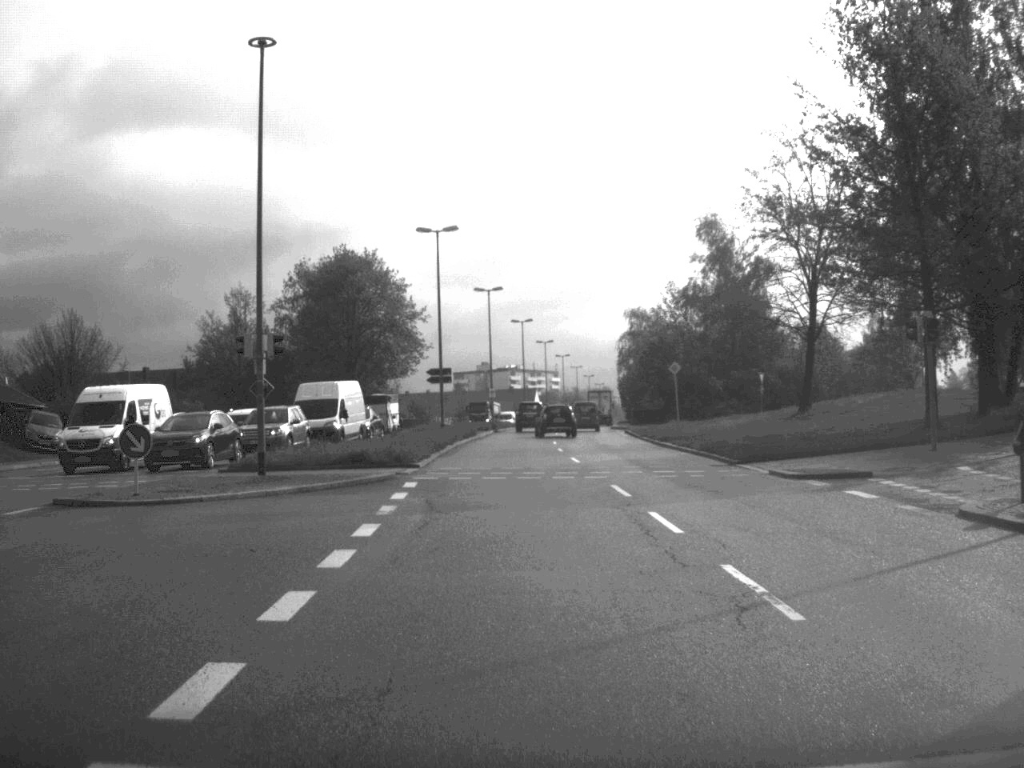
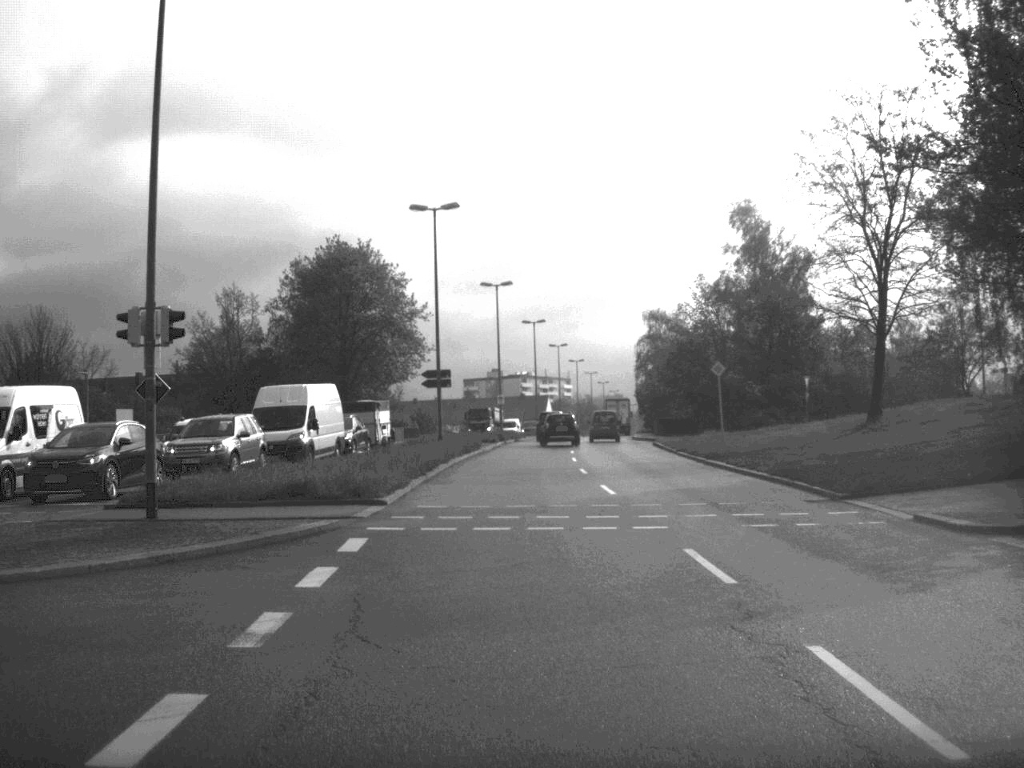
(0.0, +9.5) m; -1°
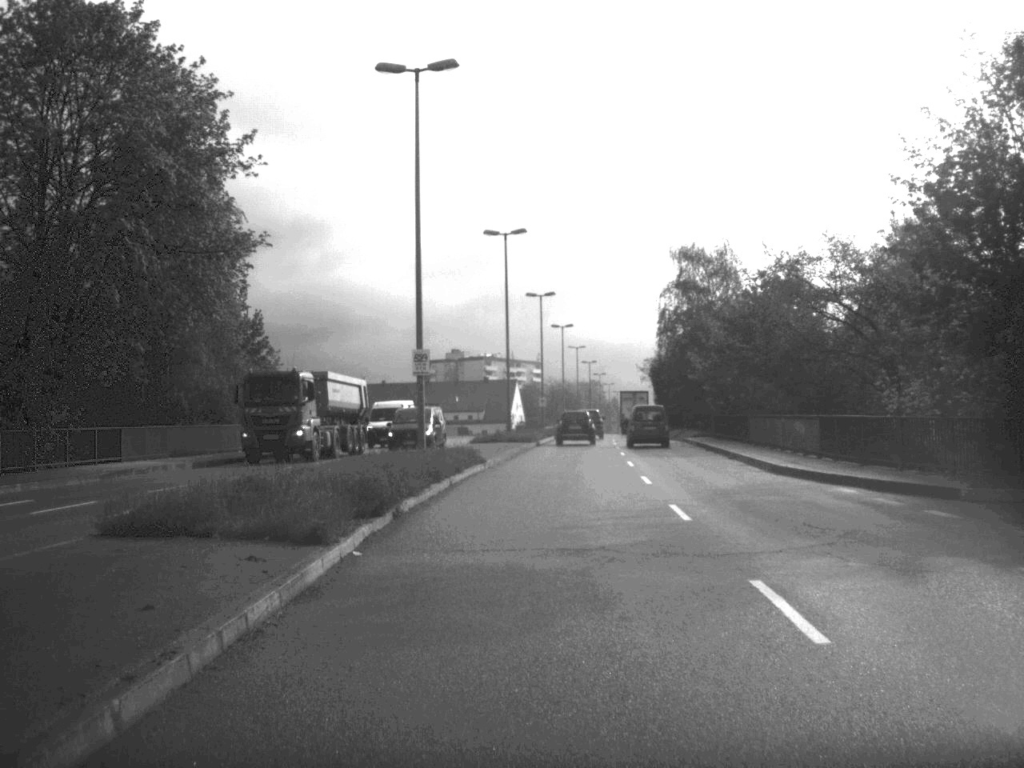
(0.0, +51.2) m; +2°
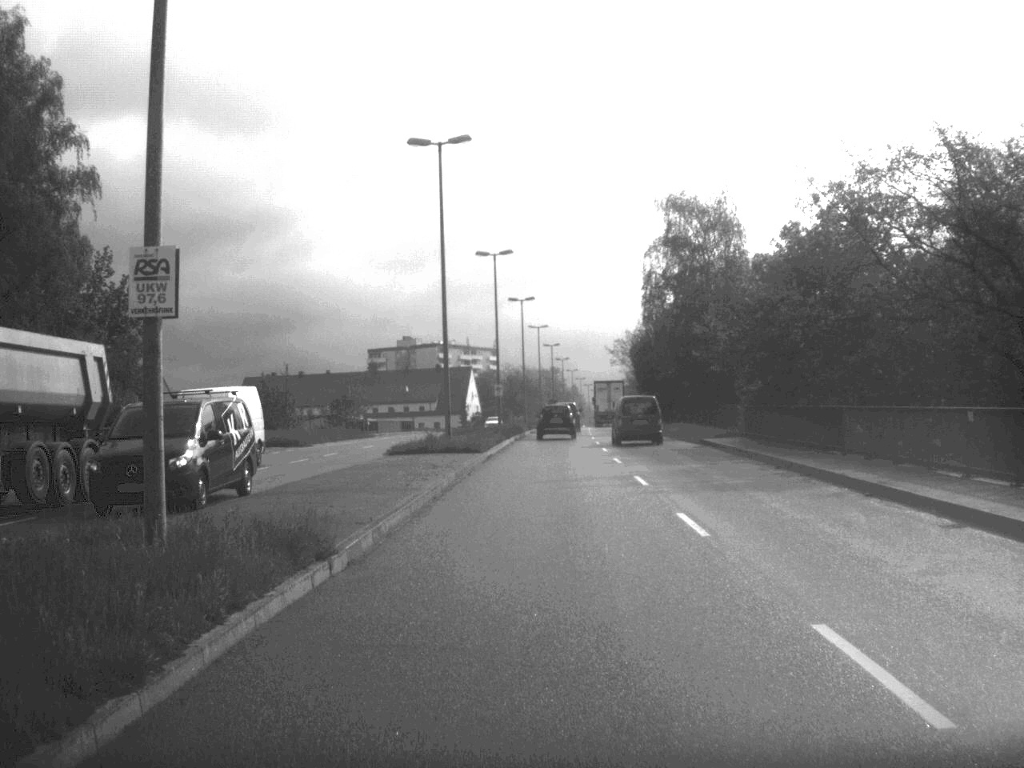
(+0.3, +20.0) m; +2°
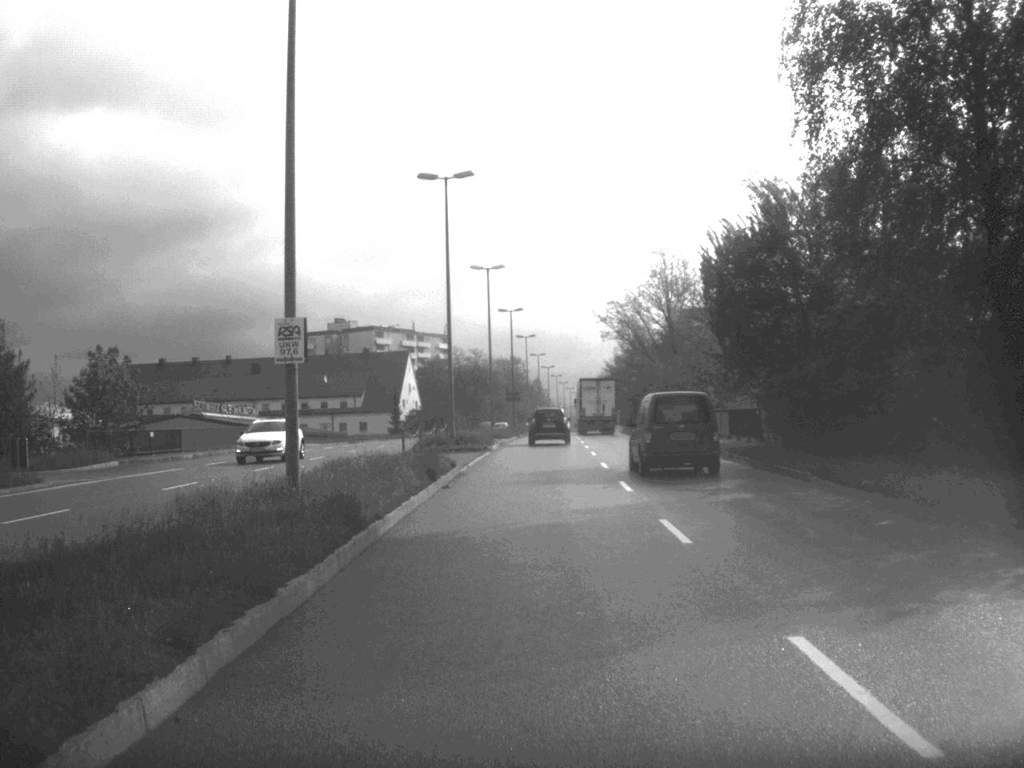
(+1.0, +53.4) m; +2°
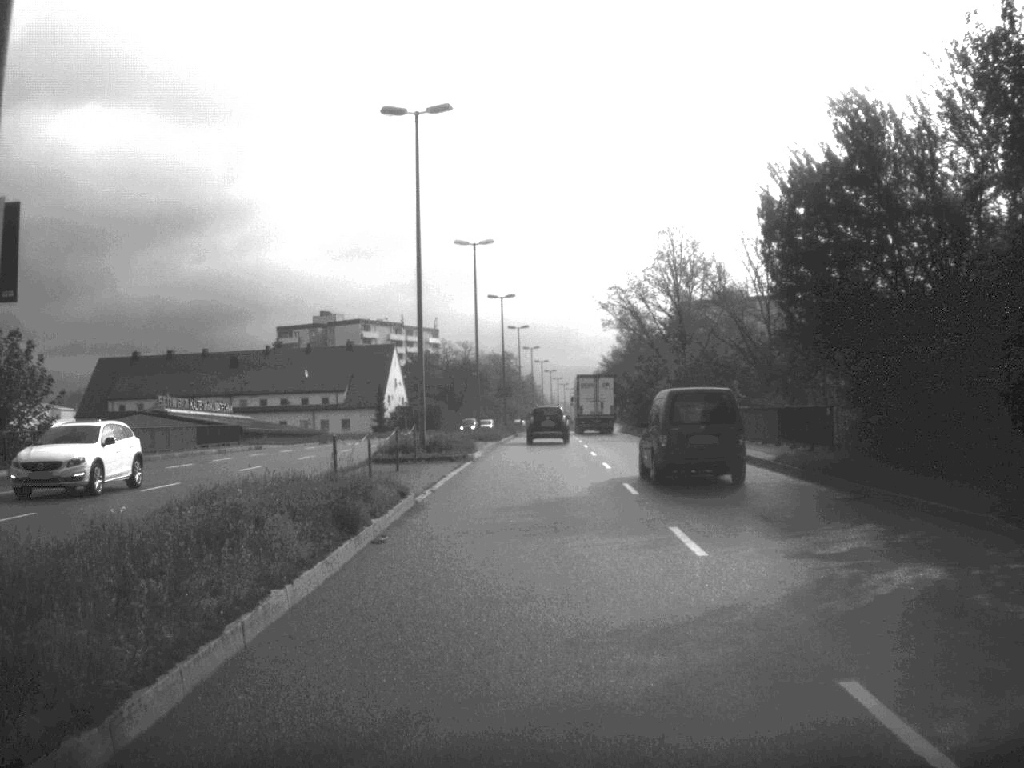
(0.0, +10.2) m; 0°
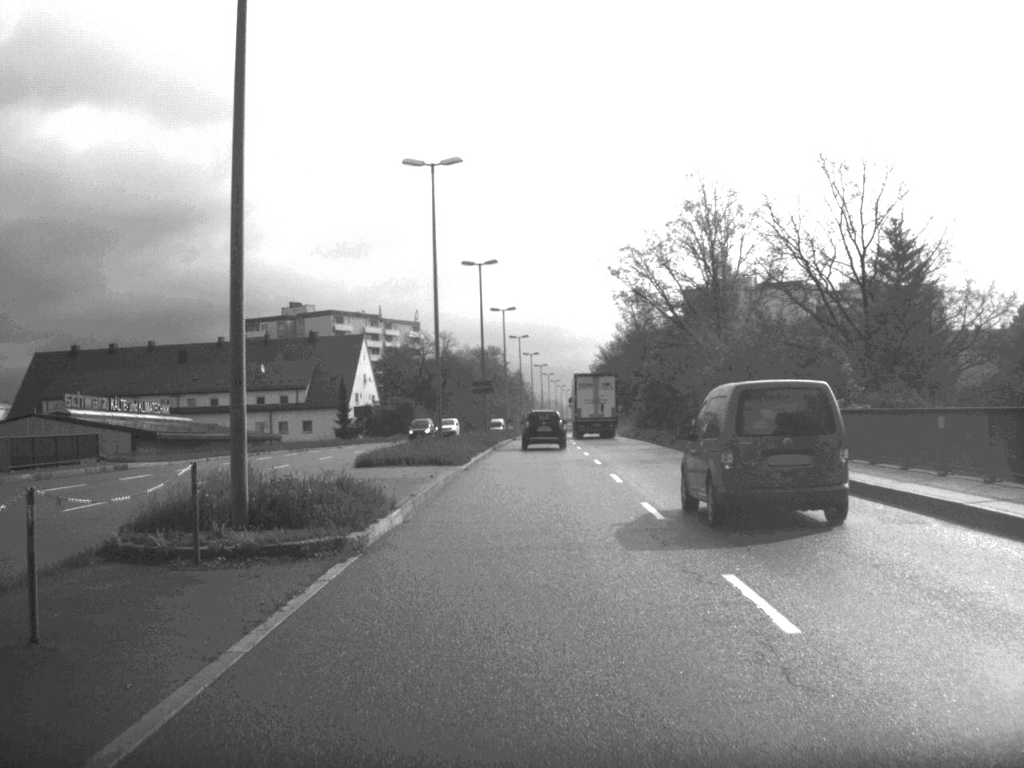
(+0.1, +22.0) m; 0°
